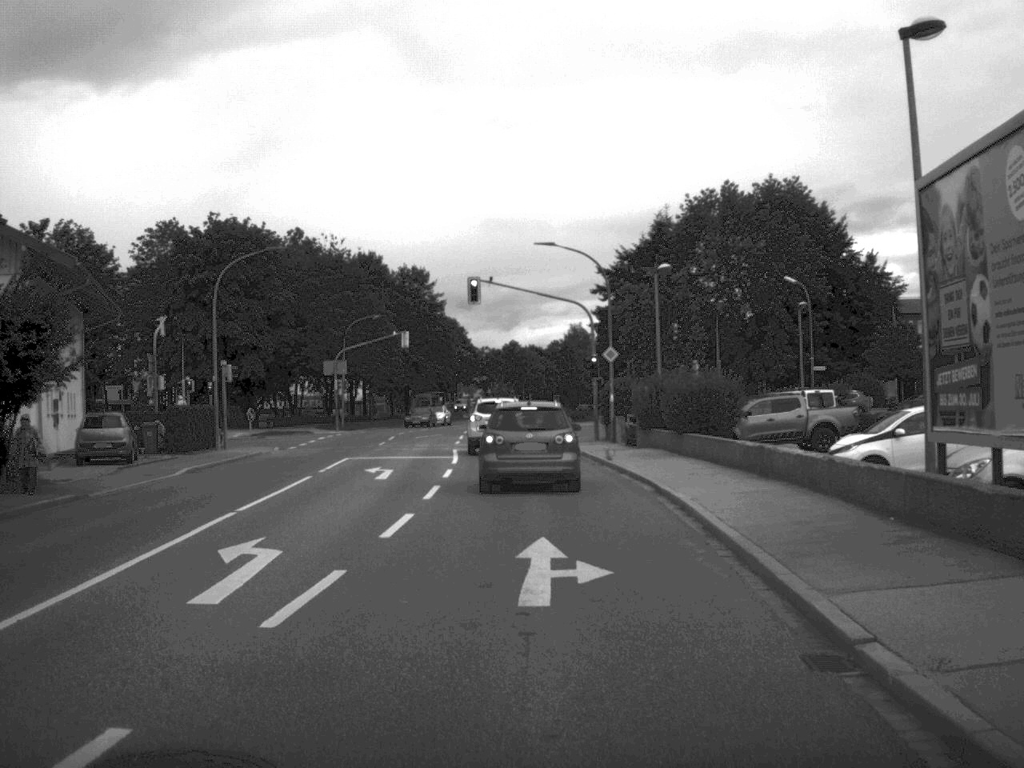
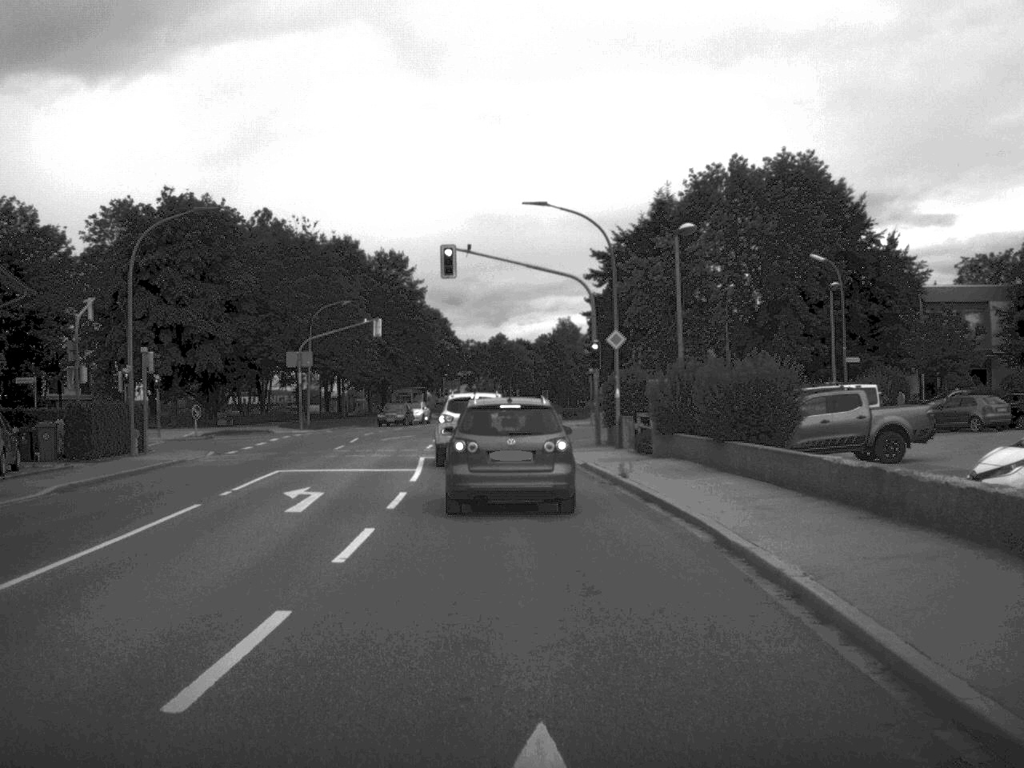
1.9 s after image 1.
(0.0, +8.4) m; 0°
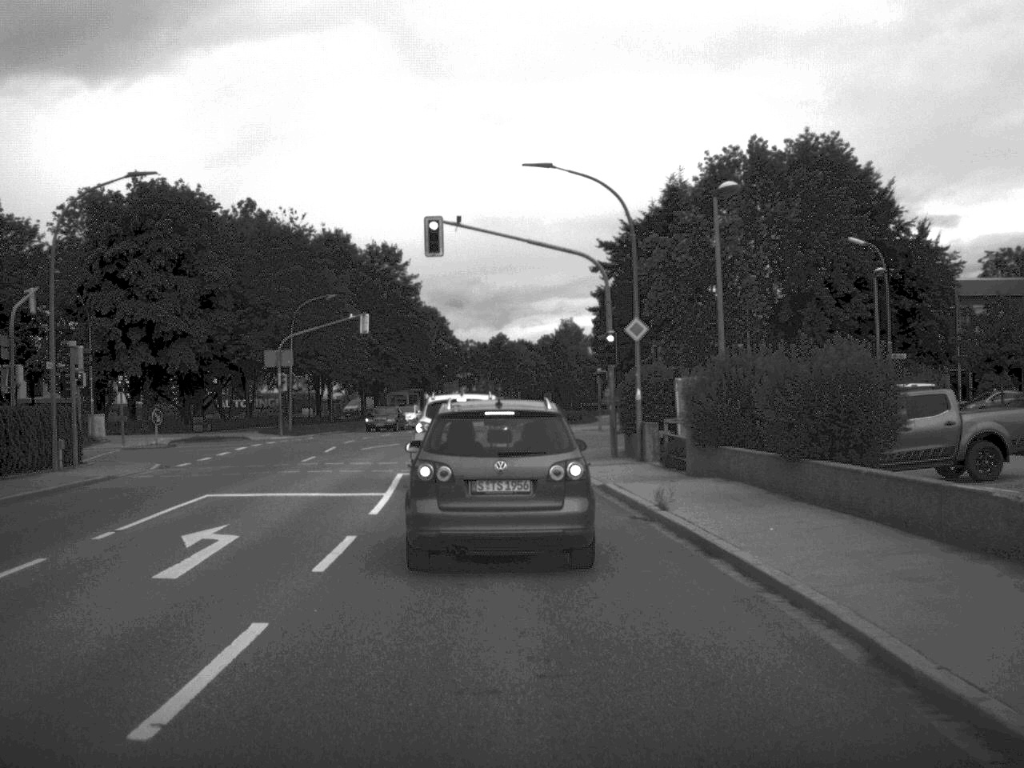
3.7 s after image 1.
(0.0, +6.3) m; 0°
